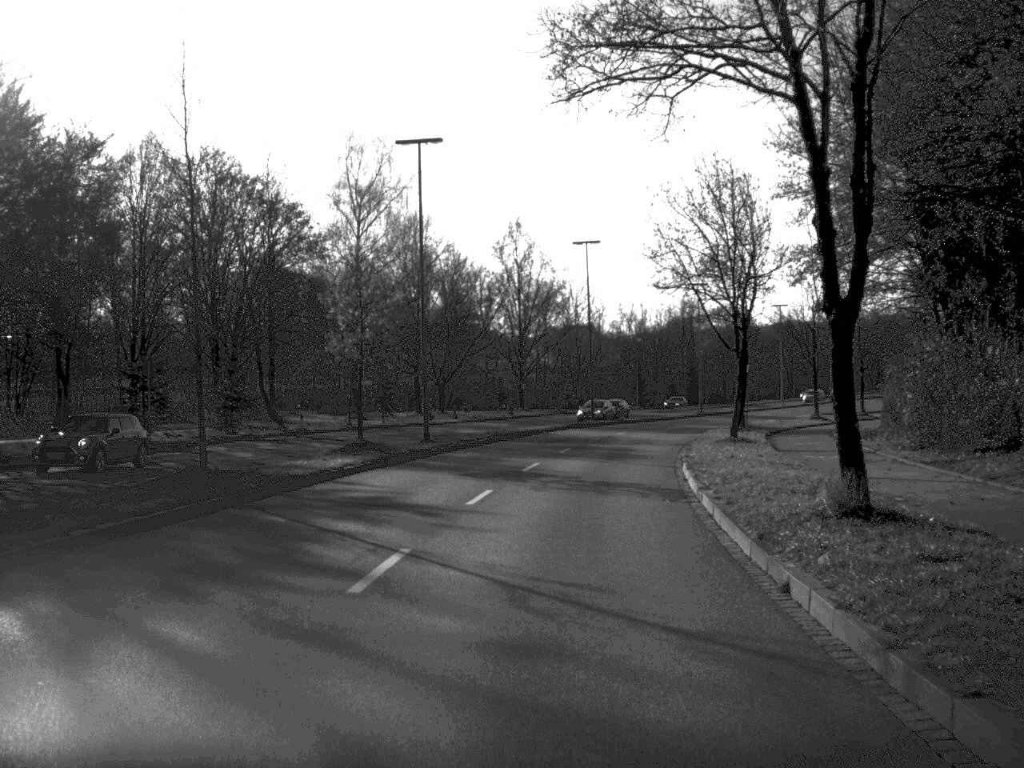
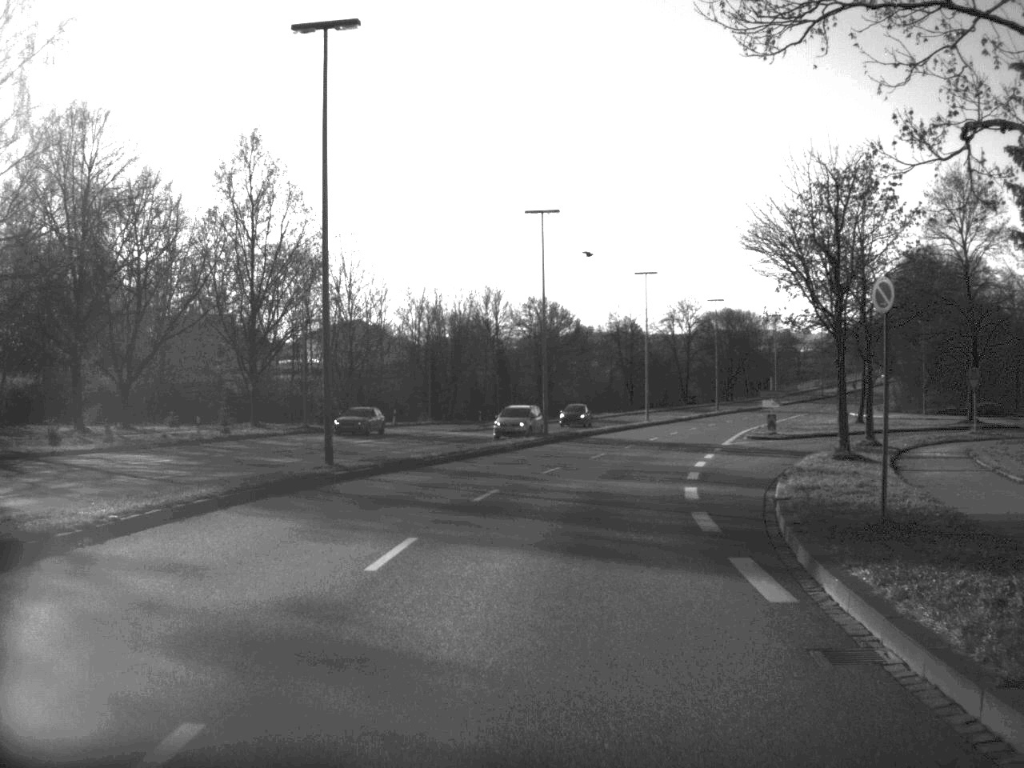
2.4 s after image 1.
(+3.1, +42.2) m; +9°
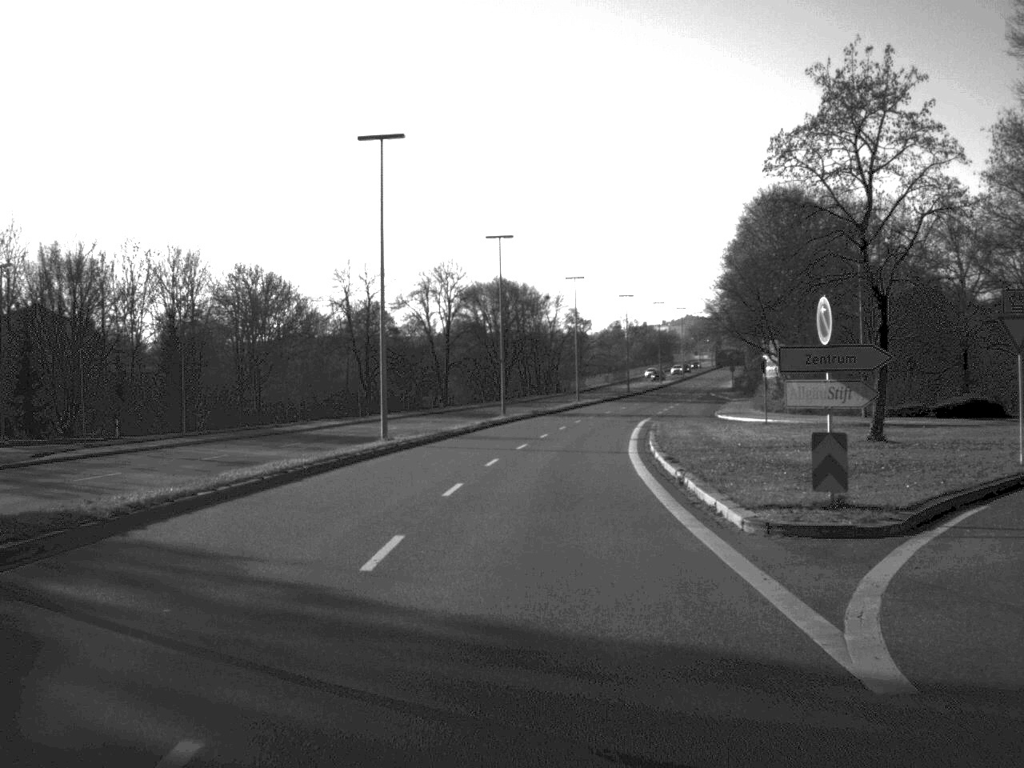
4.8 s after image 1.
(+4.3, +44.1) m; +11°
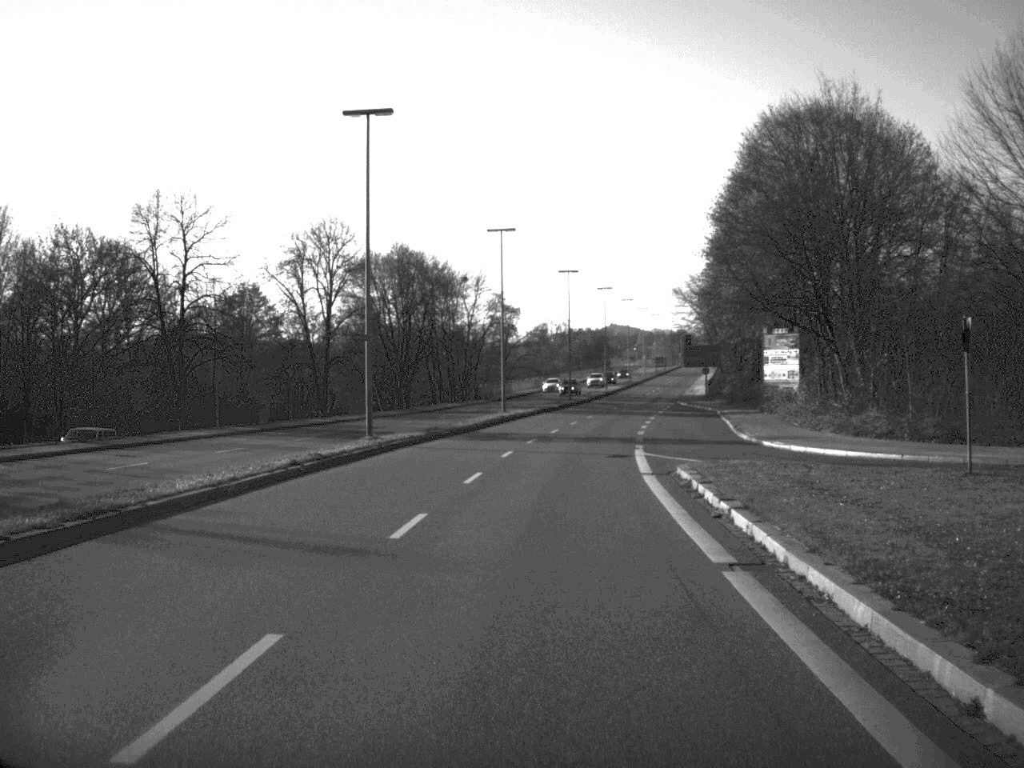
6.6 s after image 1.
(+1.0, +32.8) m; +3°
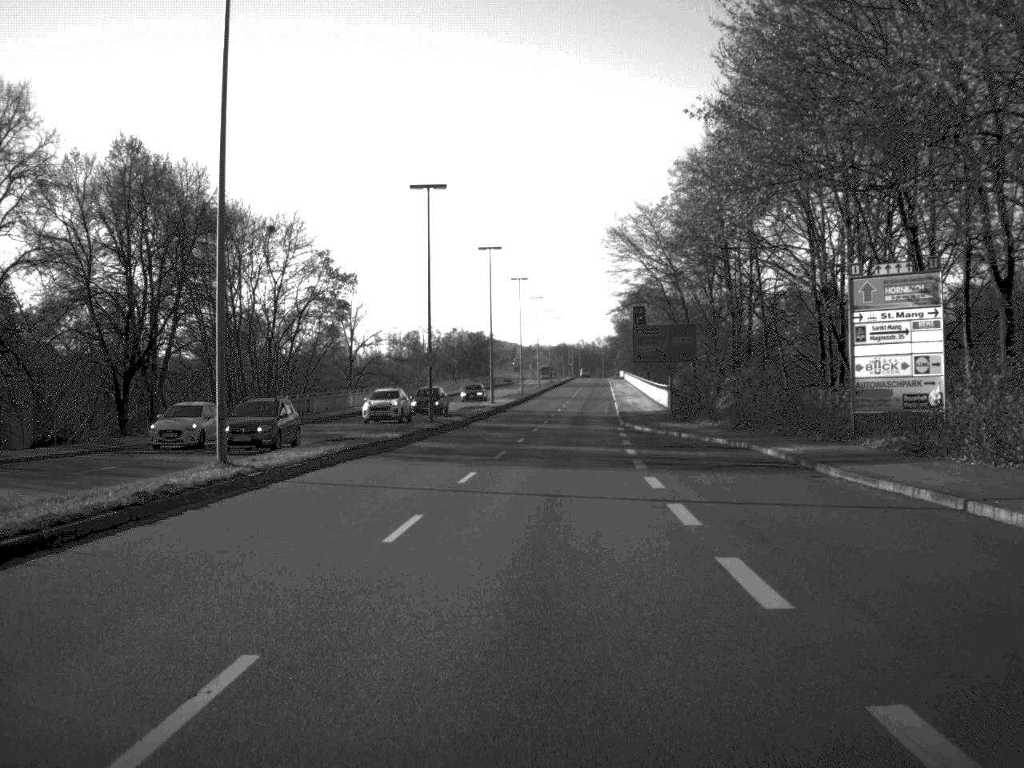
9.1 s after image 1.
(+2.0, +44.9) m; +5°
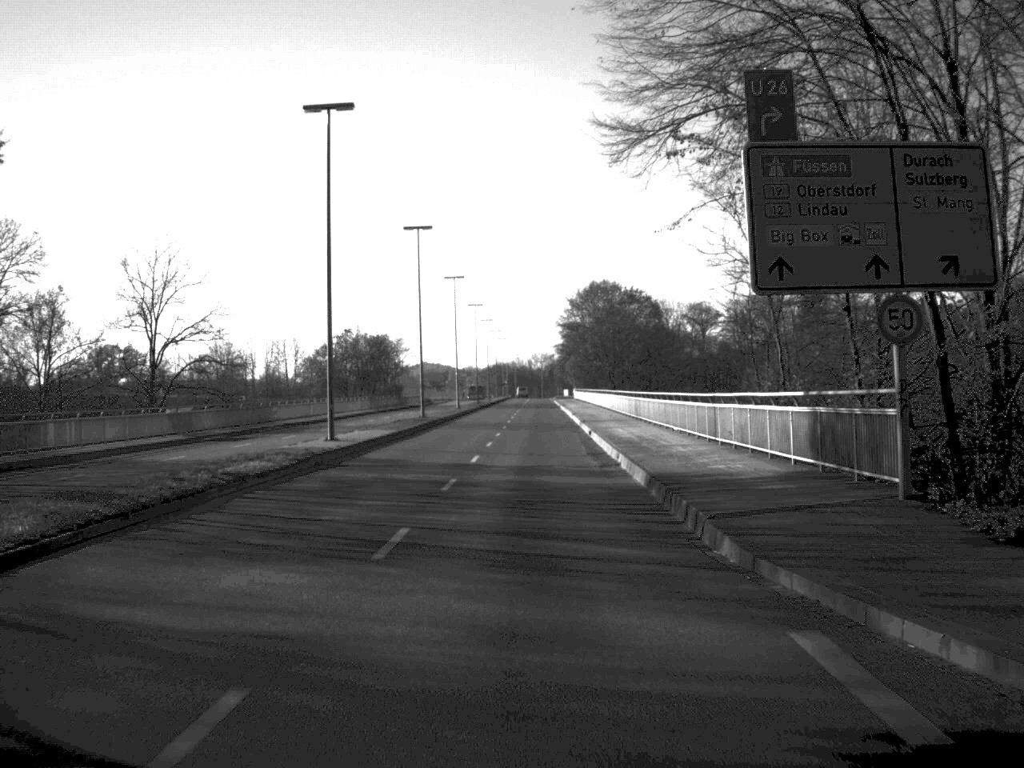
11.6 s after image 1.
(+1.5, +45.2) m; +3°
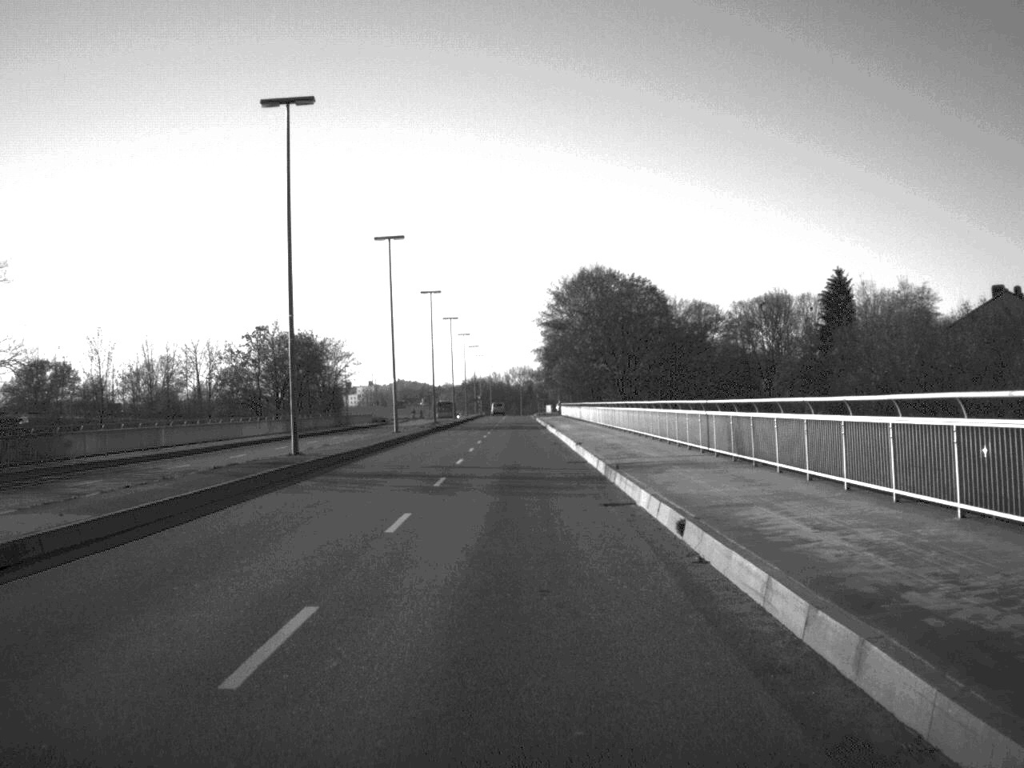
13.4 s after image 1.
(+0.3, +32.4) m; +1°
